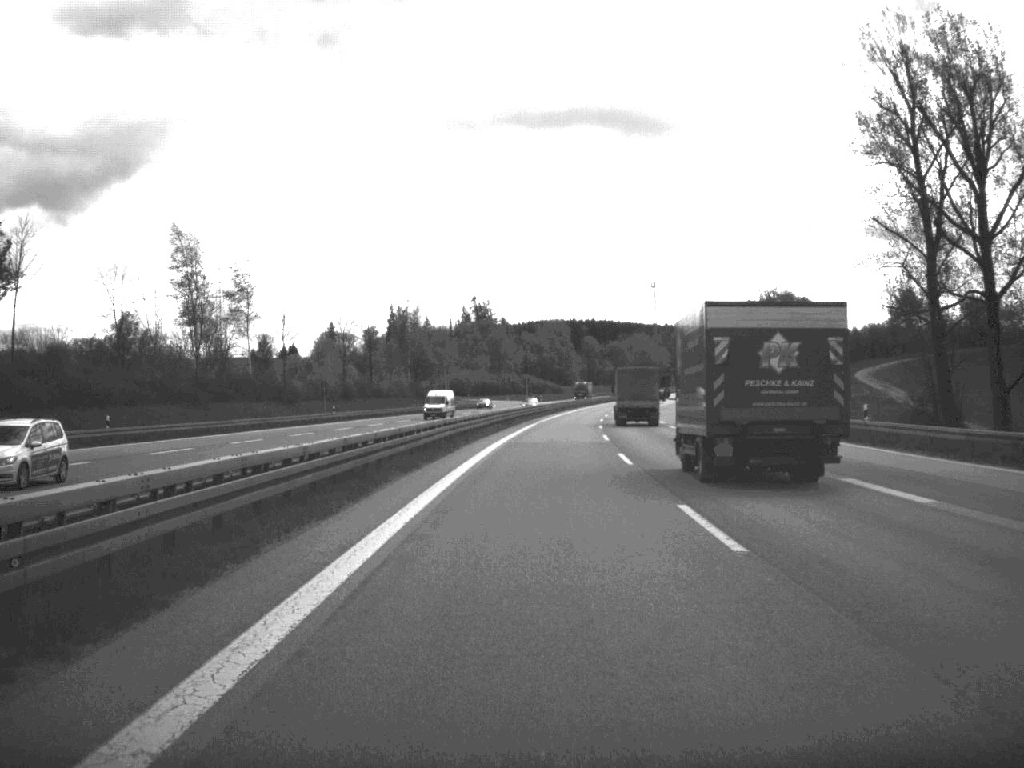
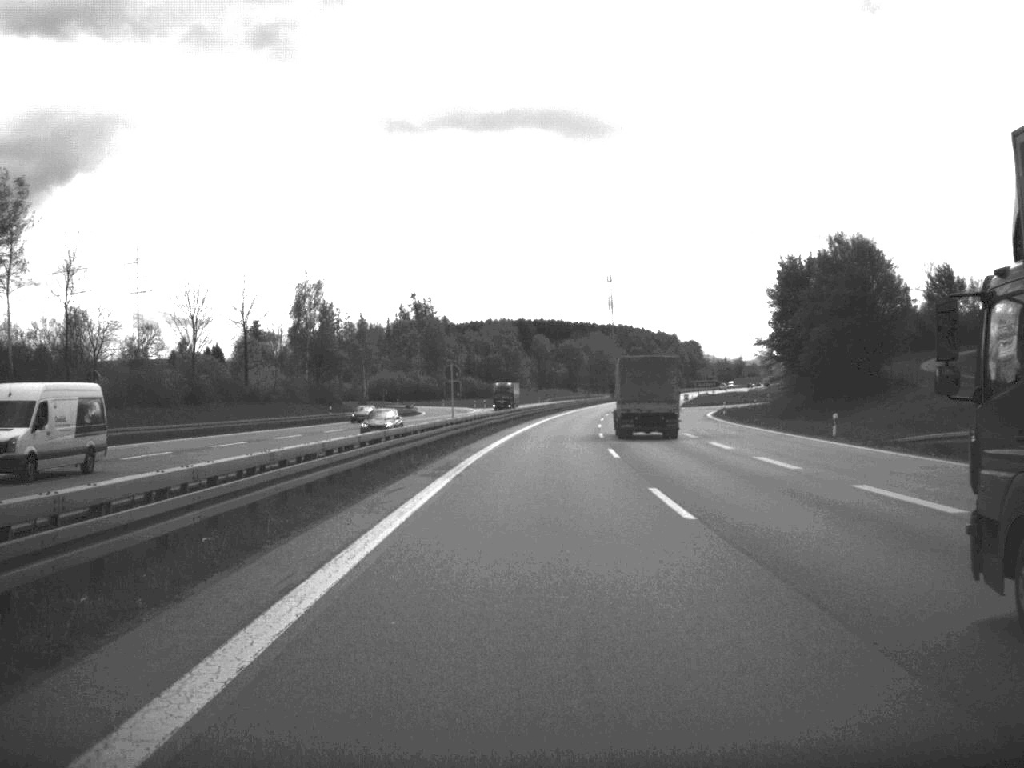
(+1.0, +49.3) m; +2°
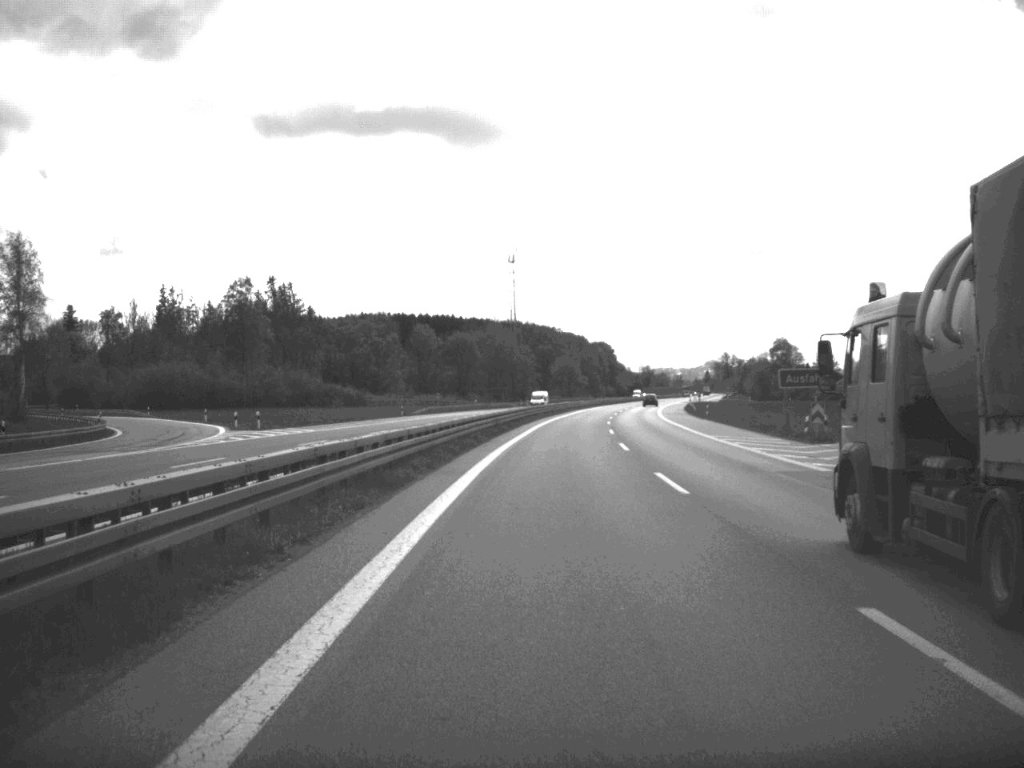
(+3.7, +101.7) m; +5°
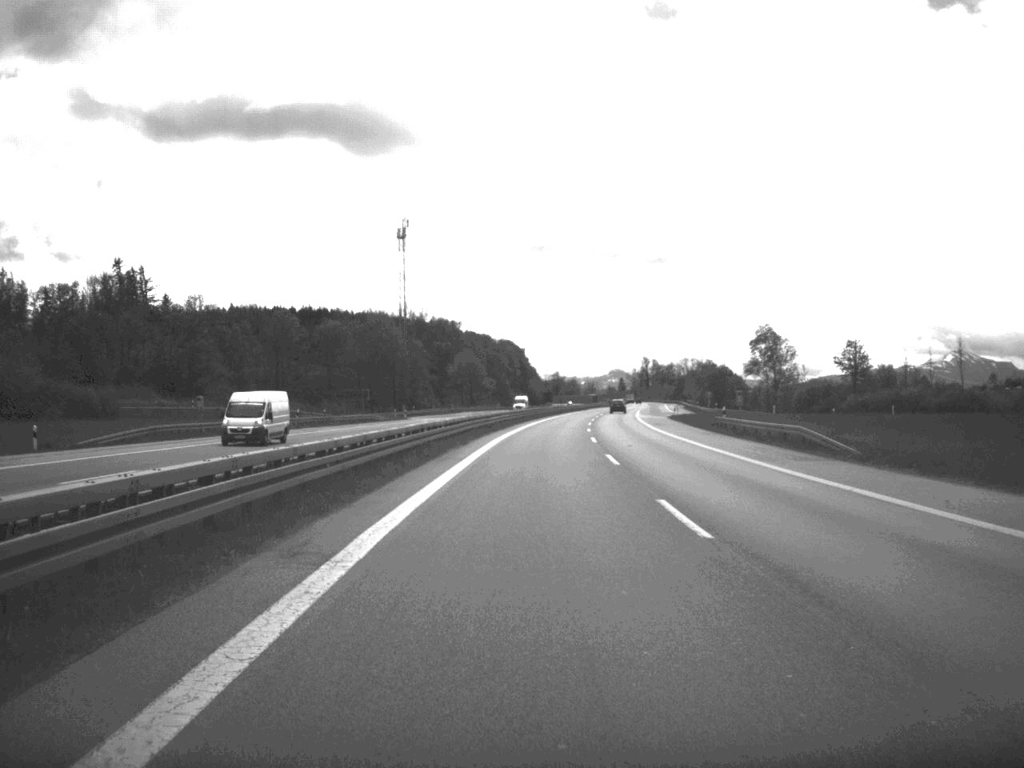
(+2.9, +77.4) m; +4°
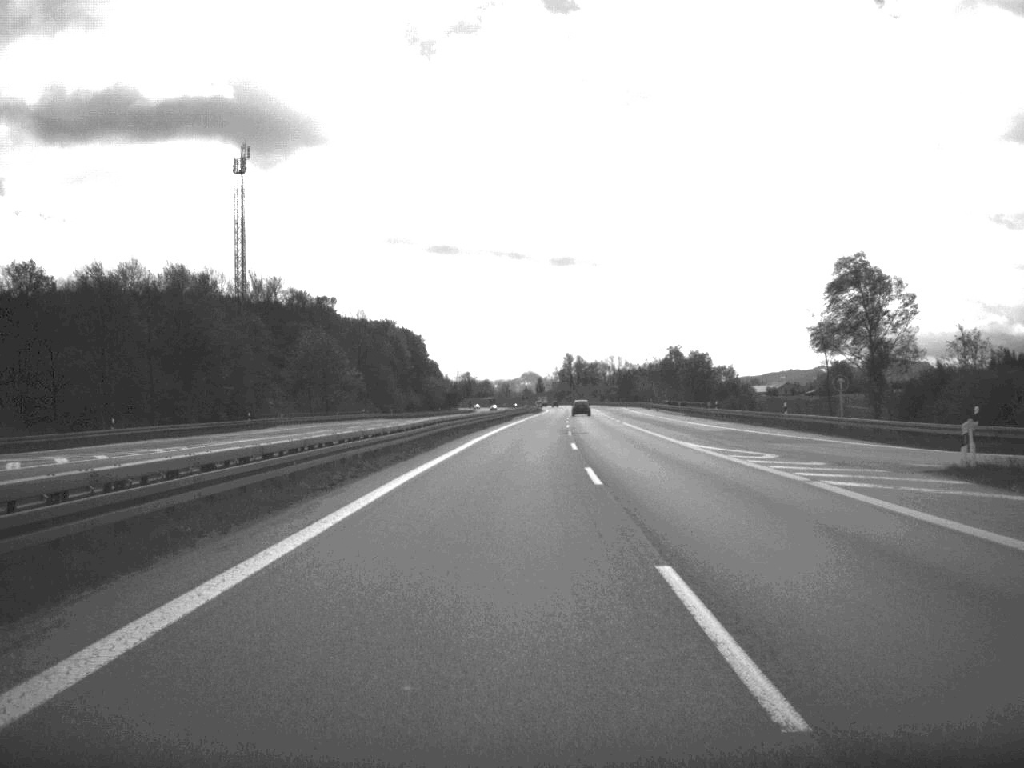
(+3.6, +97.2) m; +4°
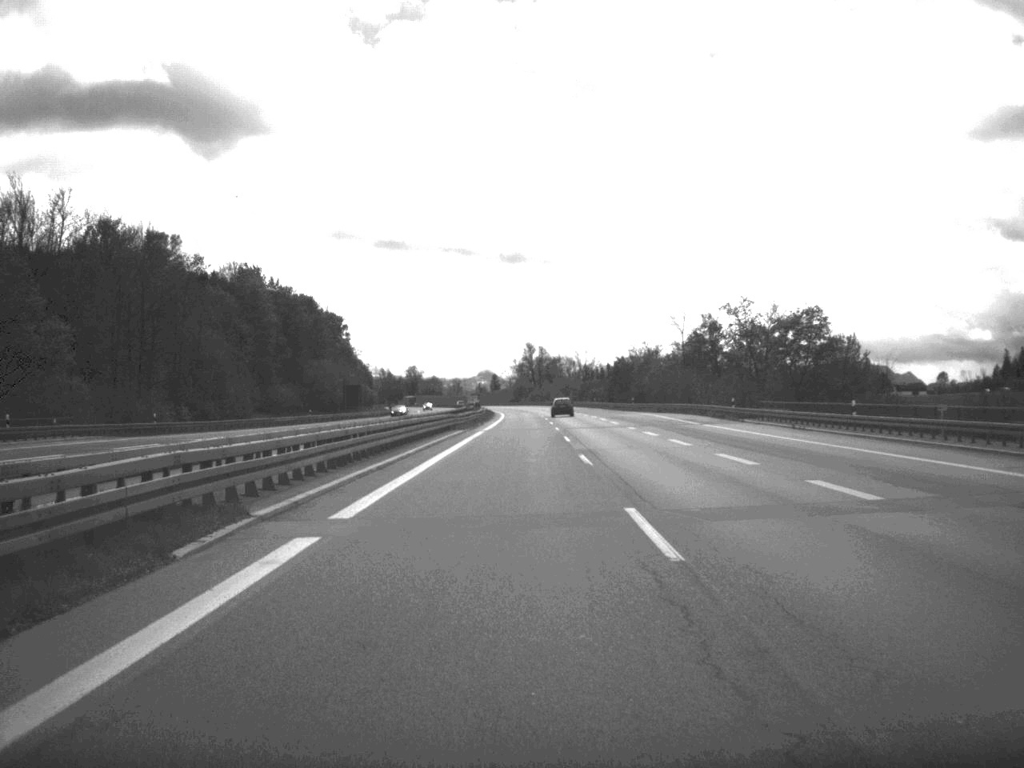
(+1.7, +100.0) m; +2°
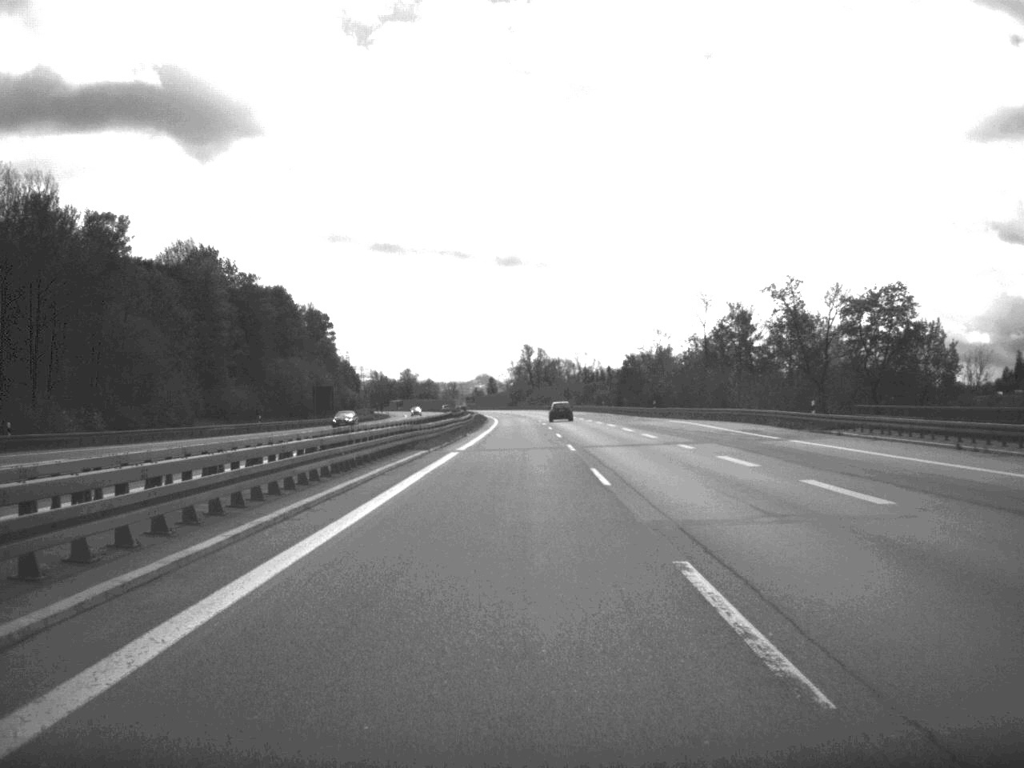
(0.0, +23.5) m; 0°
